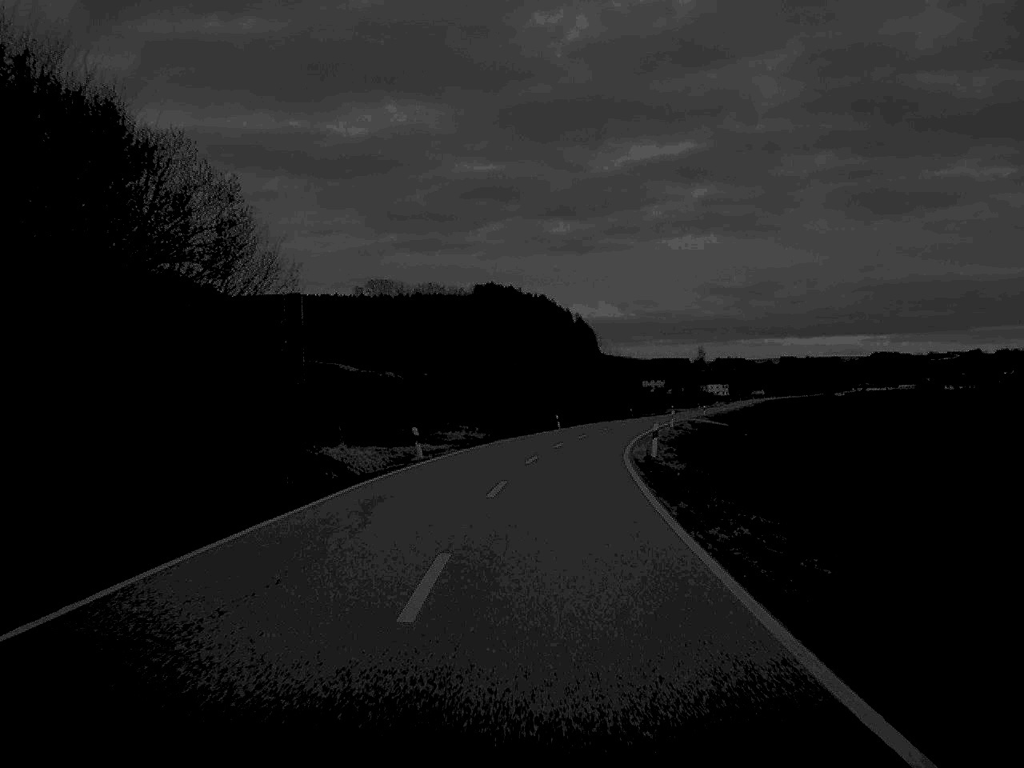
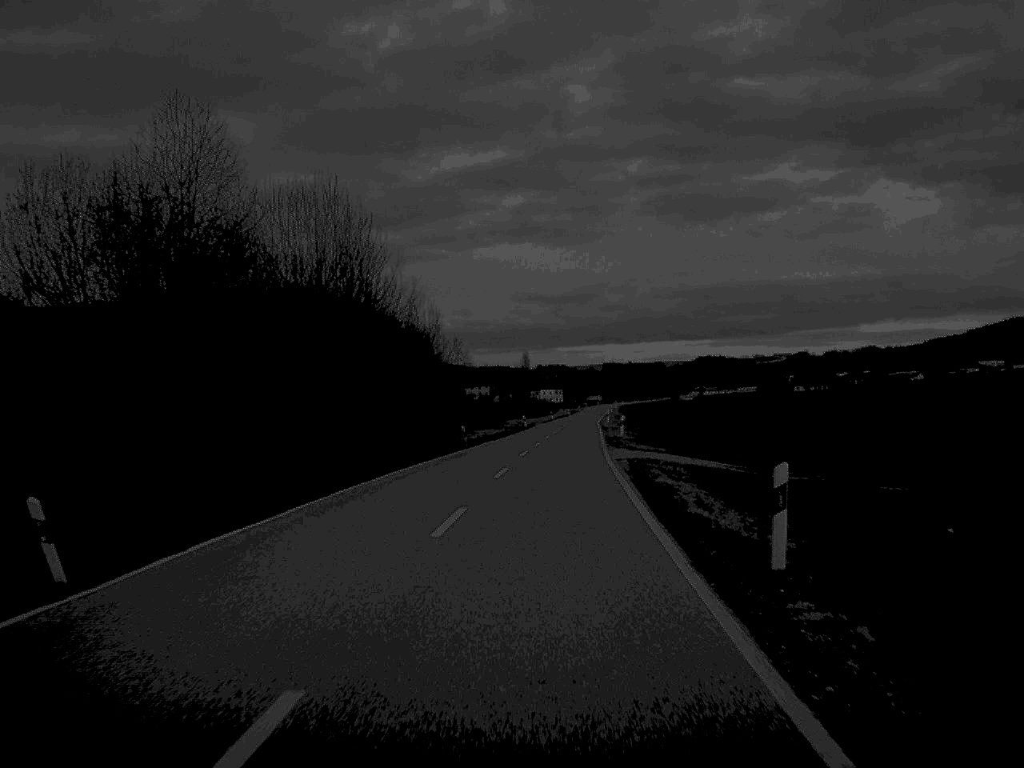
(+4.8, +65.9) m; +8°
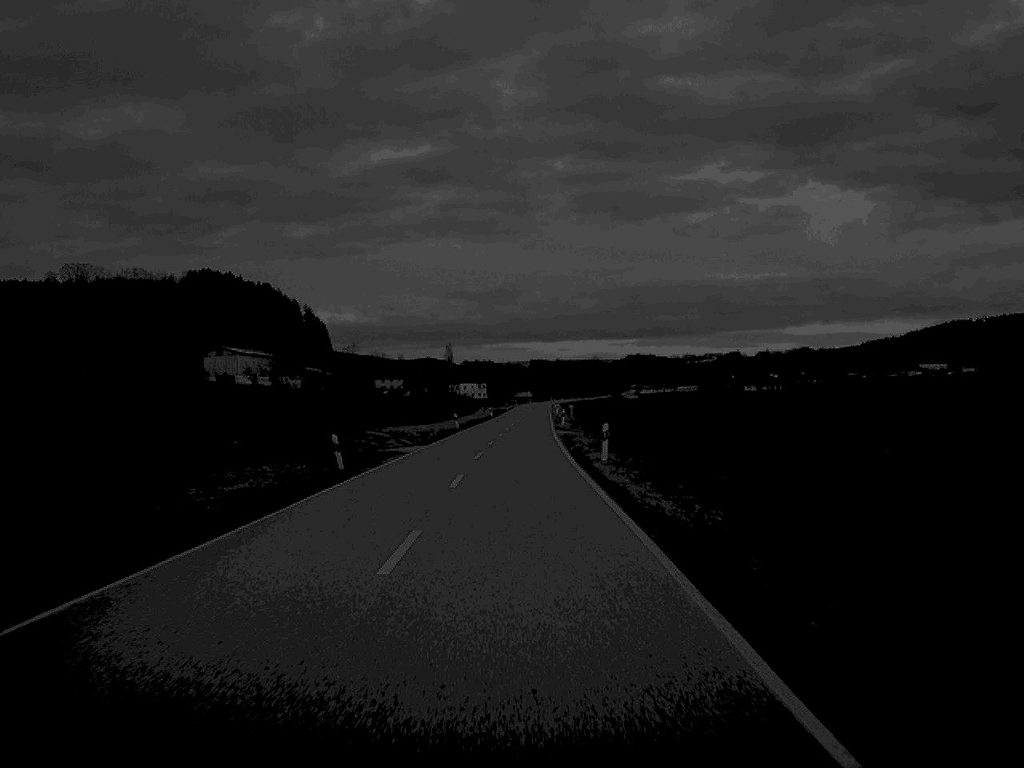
(+2.8, +74.1) m; +3°
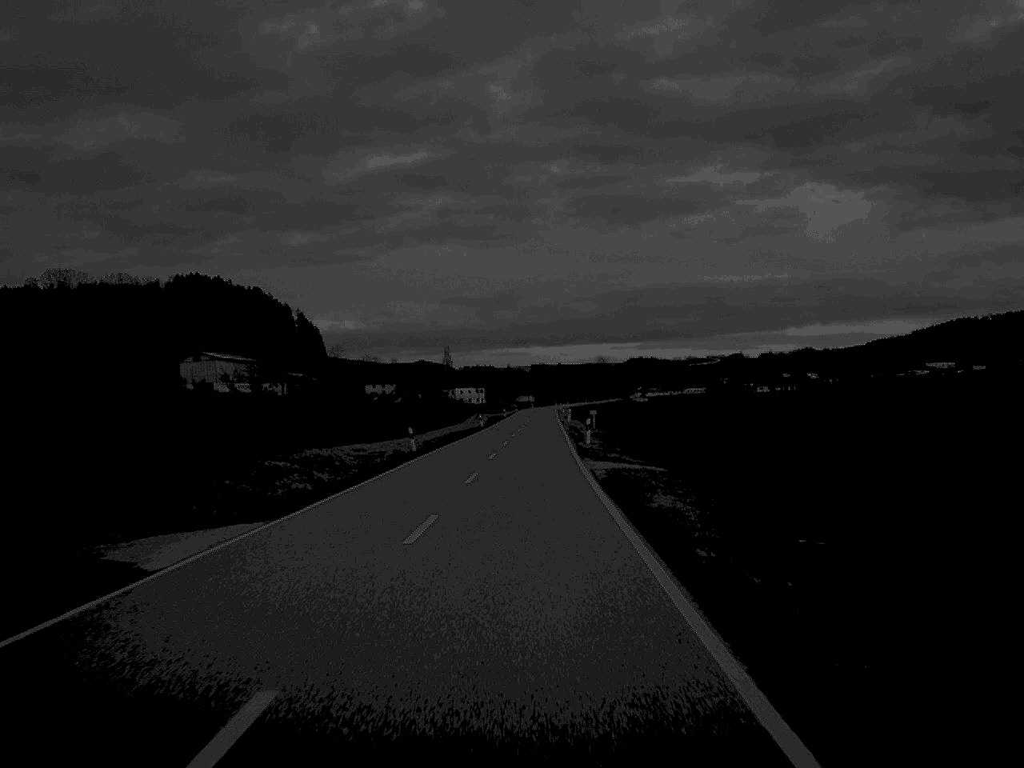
(0.0, +32.7) m; 0°
